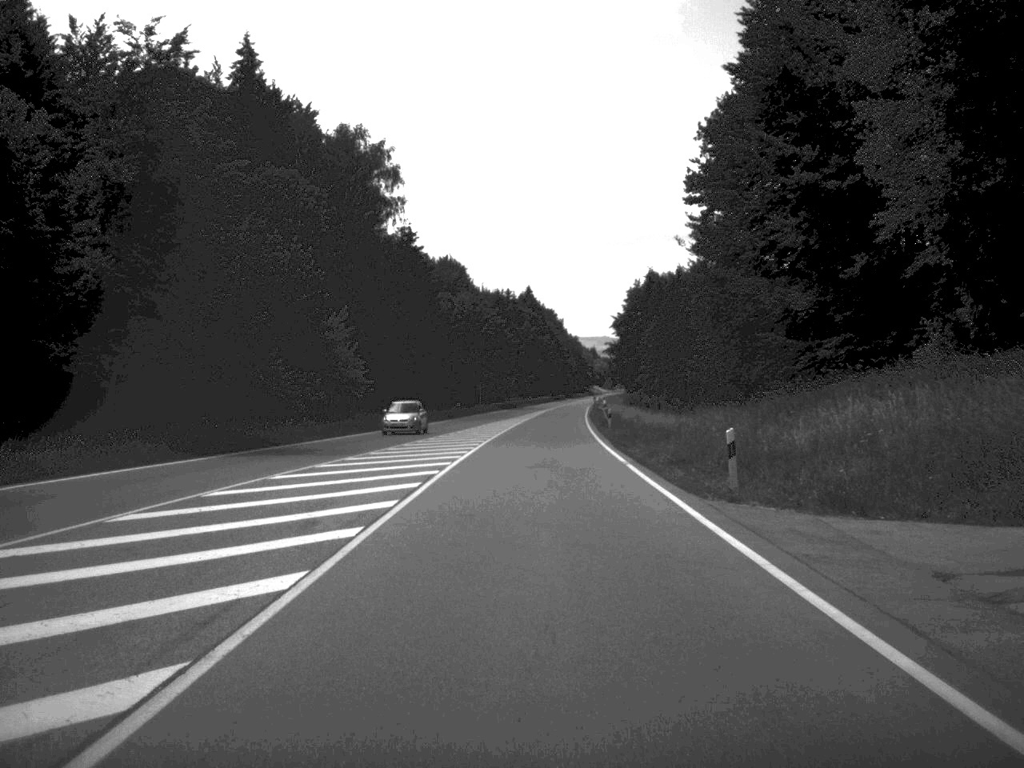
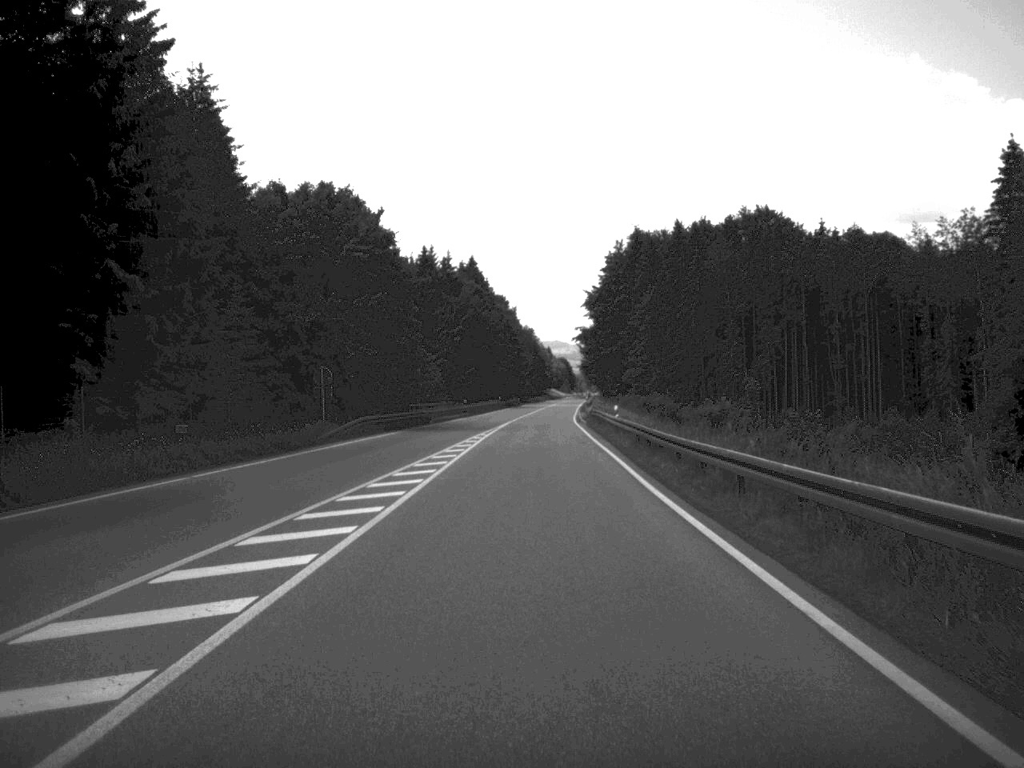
(+1.5, +75.4) m; +2°
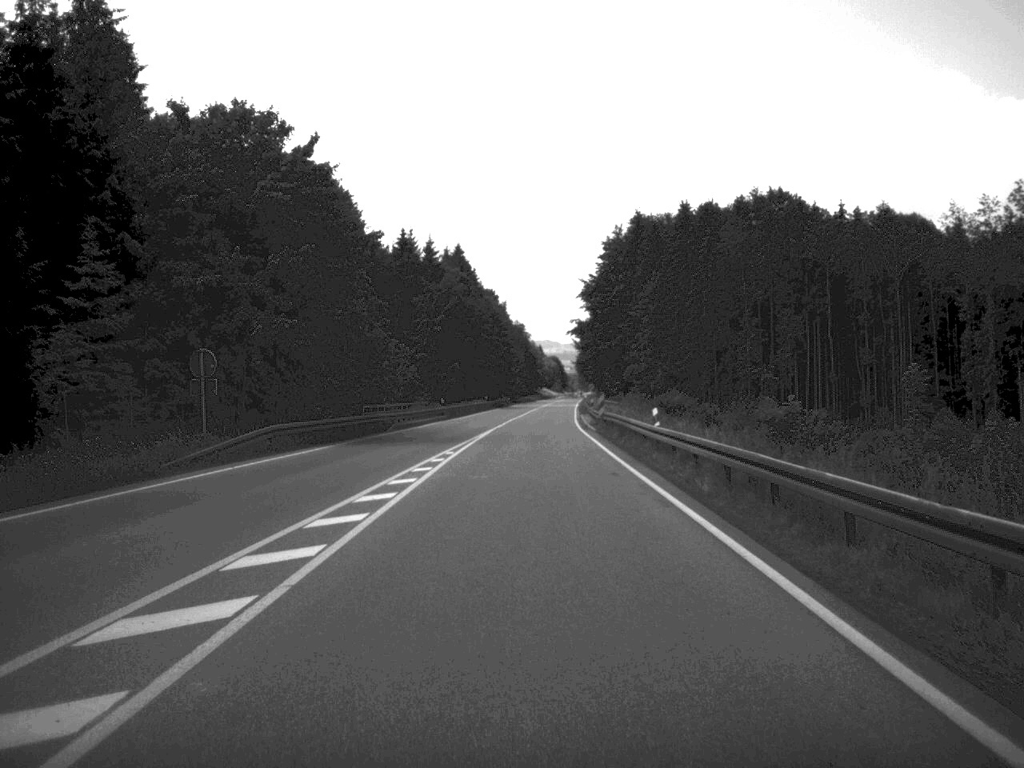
(+0.1, +17.9) m; 0°
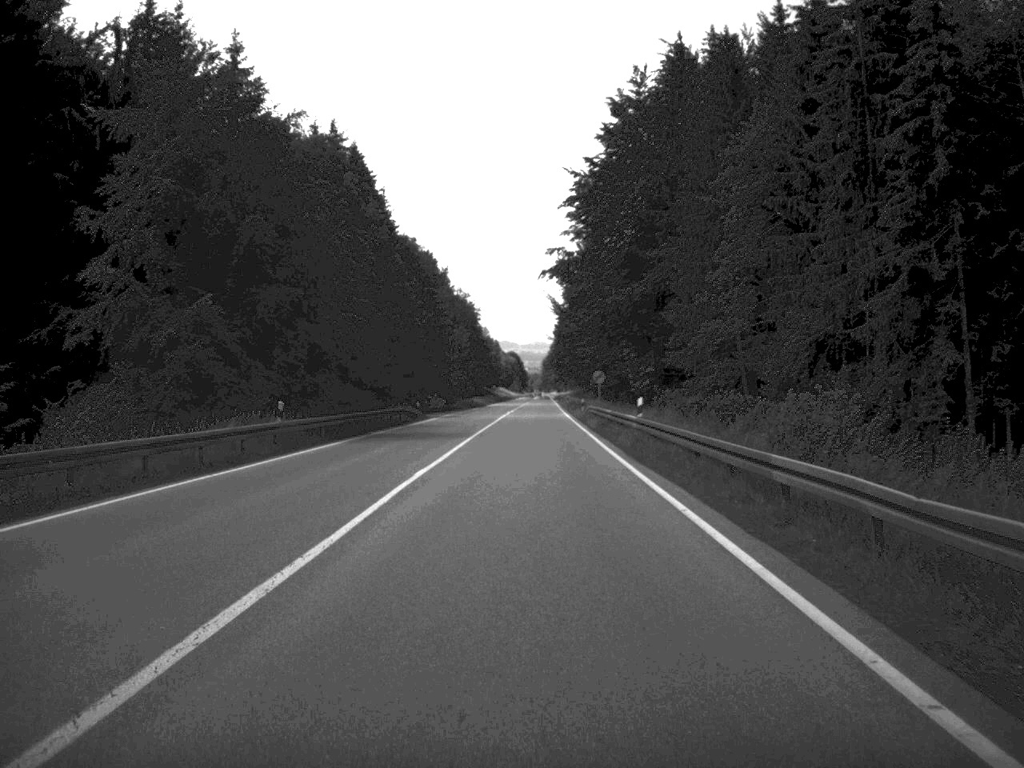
(+1.4, +91.9) m; +2°
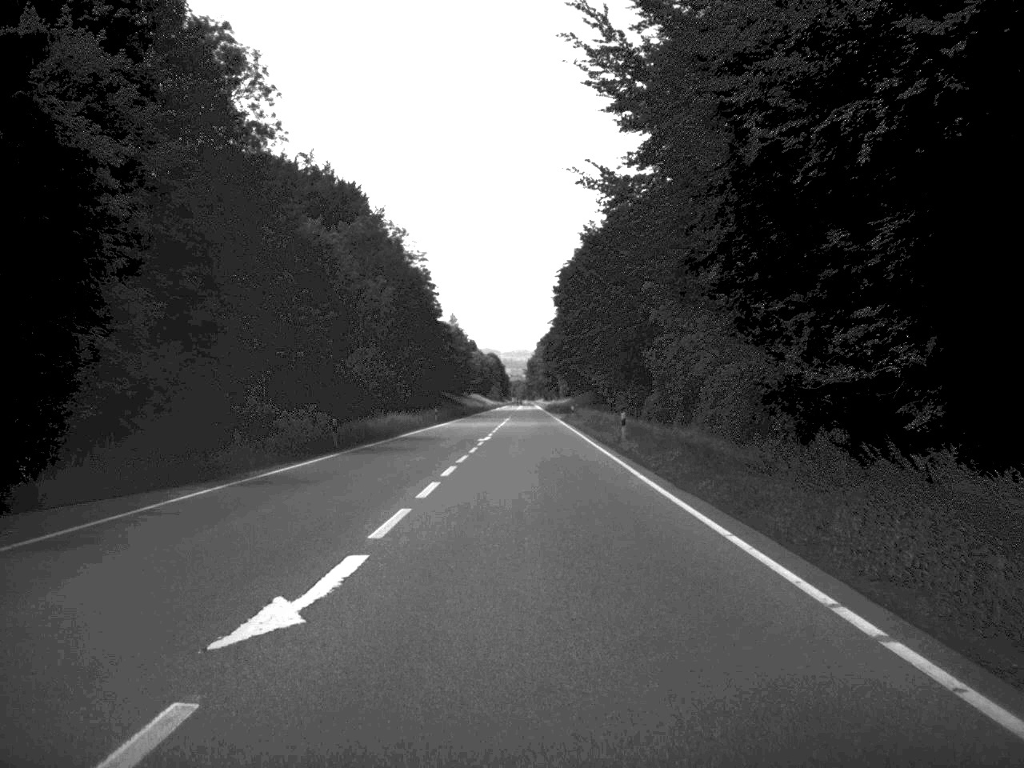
(+0.2, +88.3) m; 0°
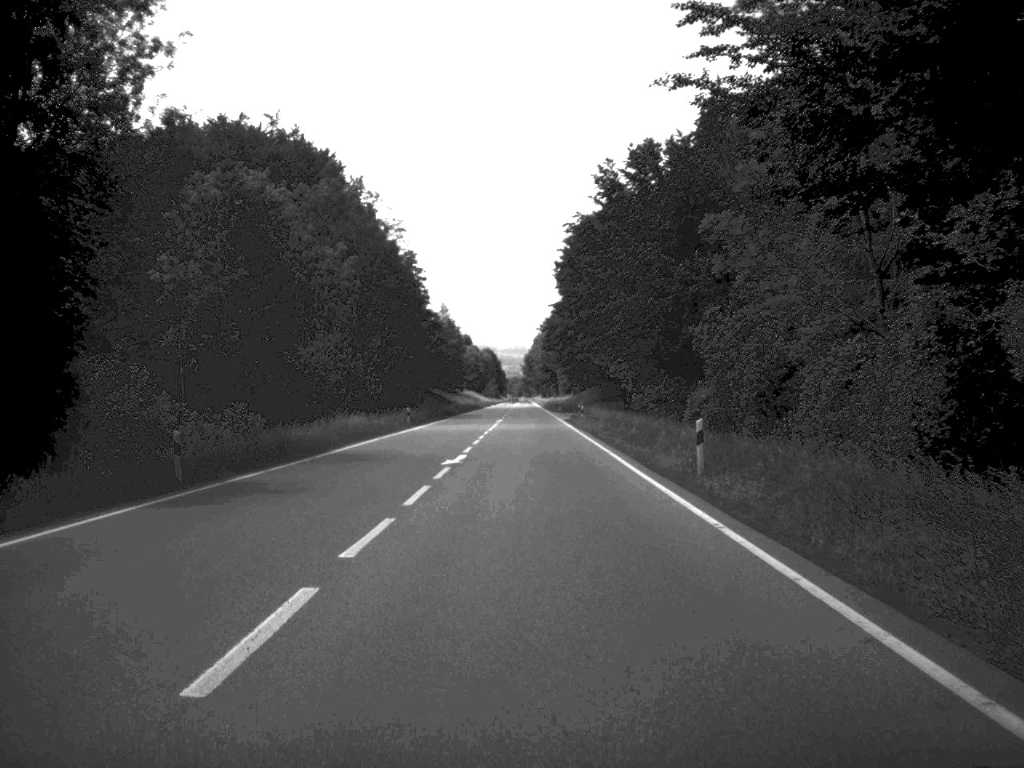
(0.0, +19.7) m; 0°
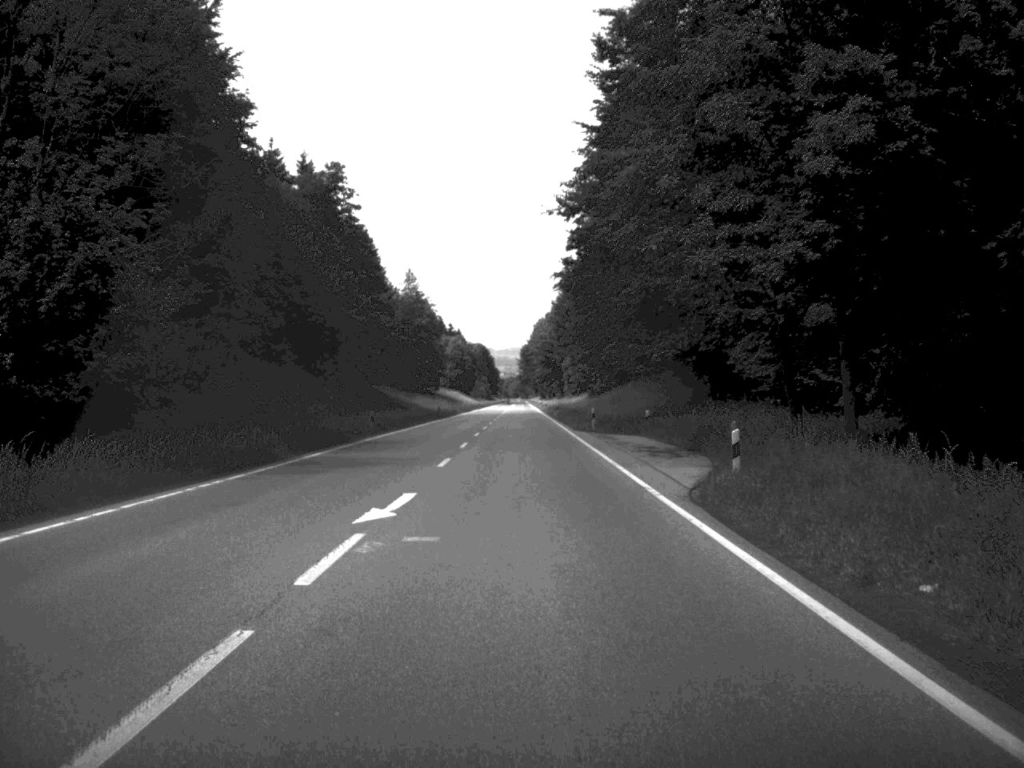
(0.0, +66.4) m; 0°
